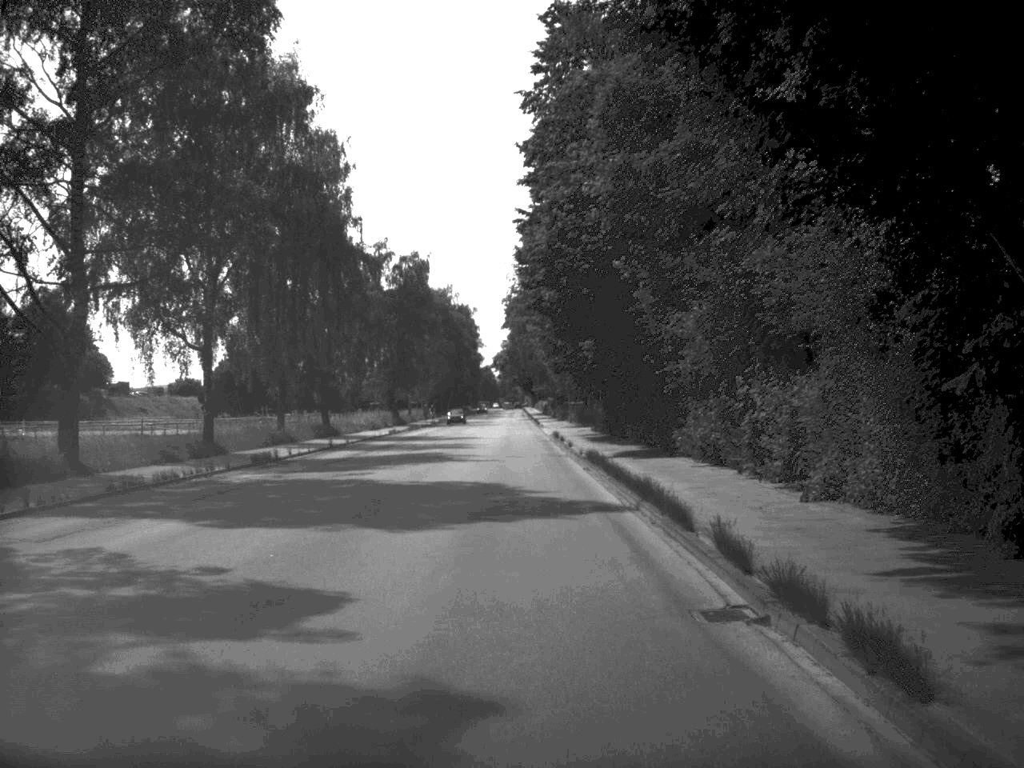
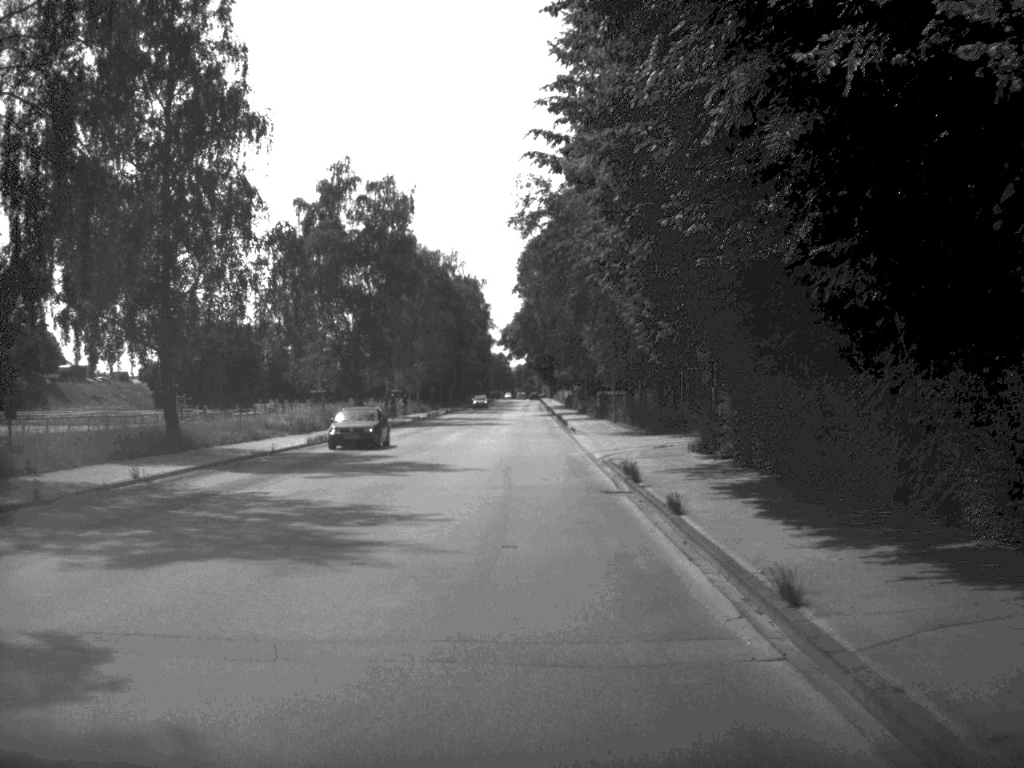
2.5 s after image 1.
(-0.2, +35.3) m; -1°
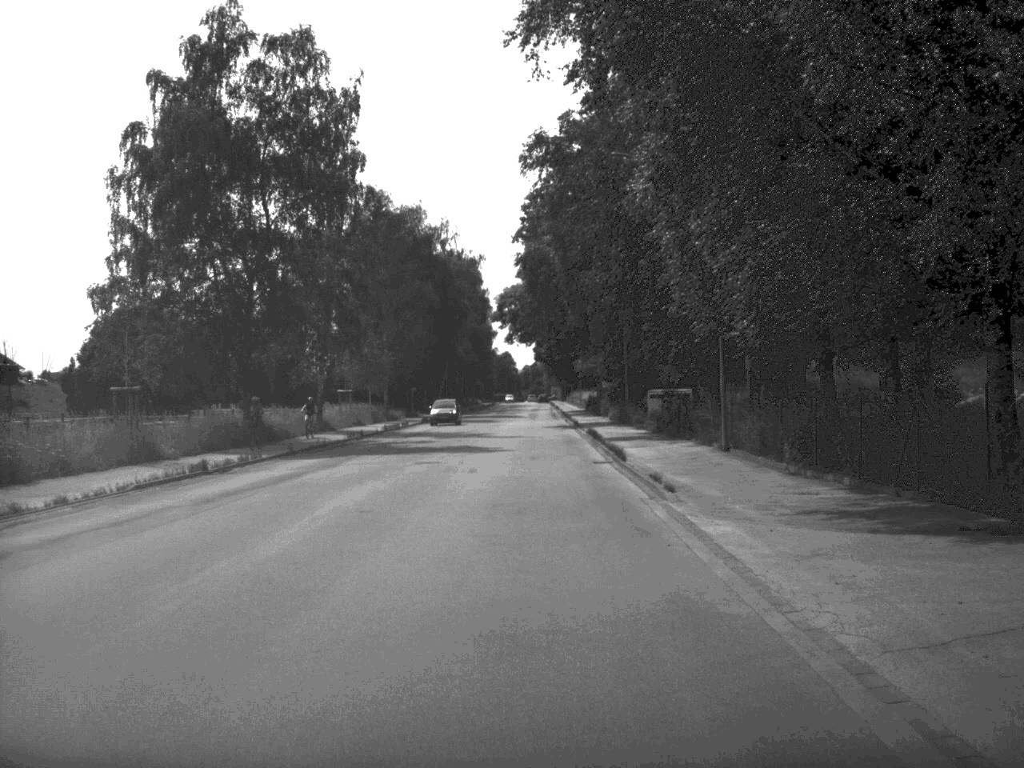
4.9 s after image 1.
(-0.1, +34.6) m; 0°
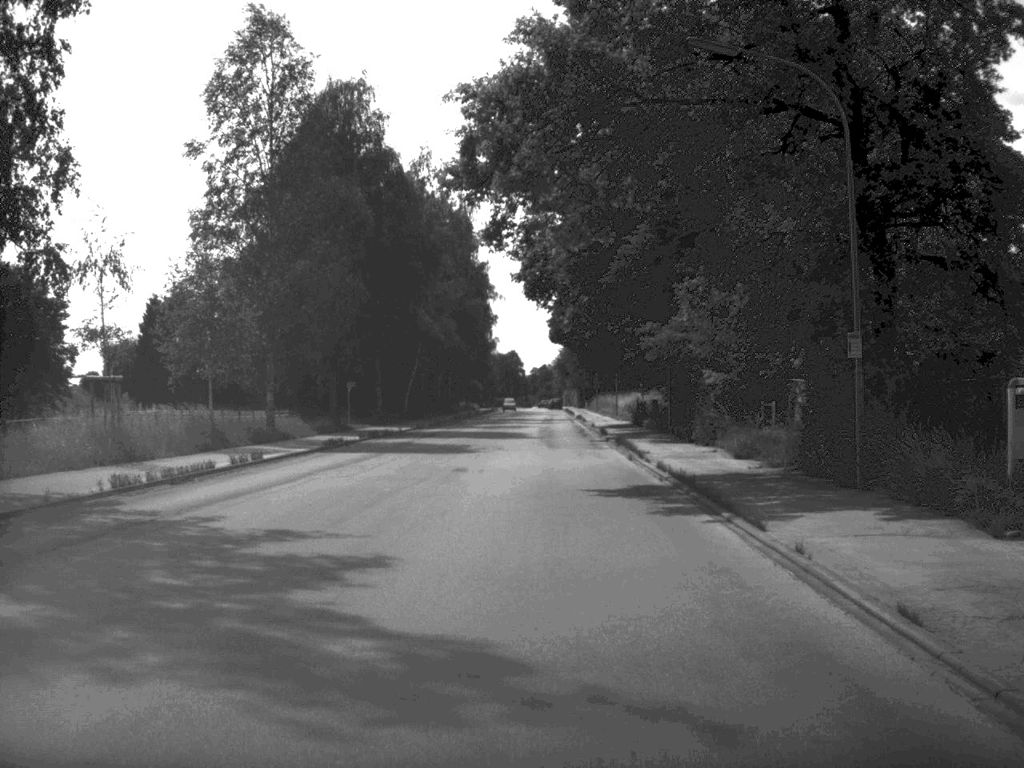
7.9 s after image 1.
(-0.1, +44.0) m; 0°
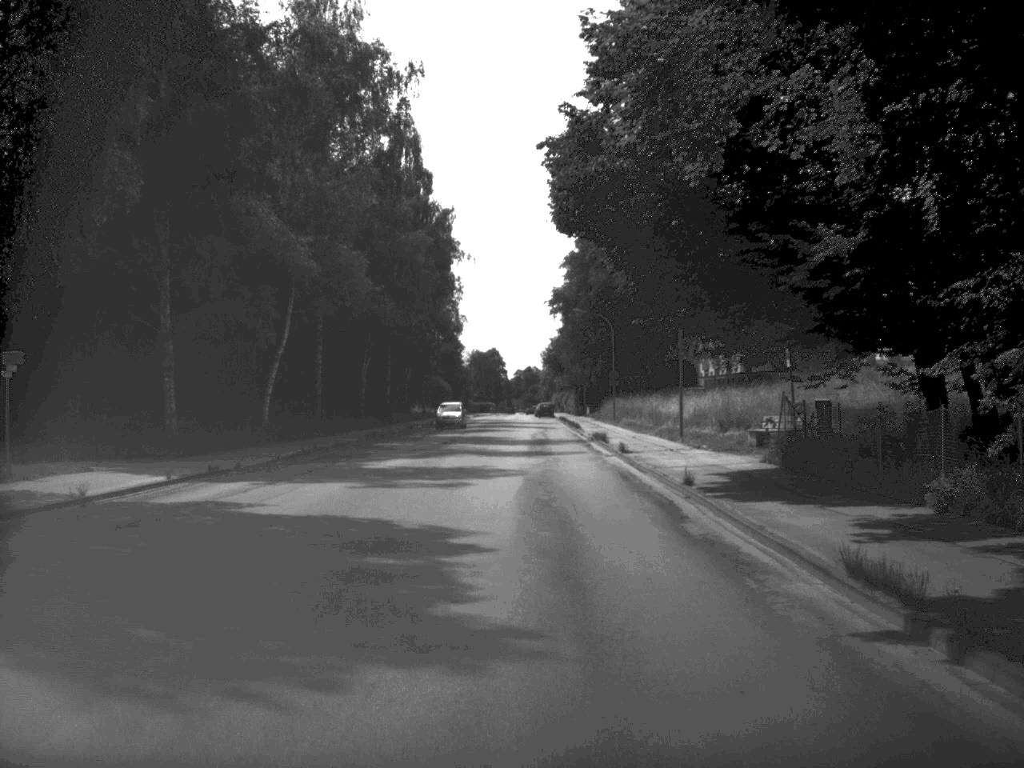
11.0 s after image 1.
(+0.5, +44.8) m; +1°
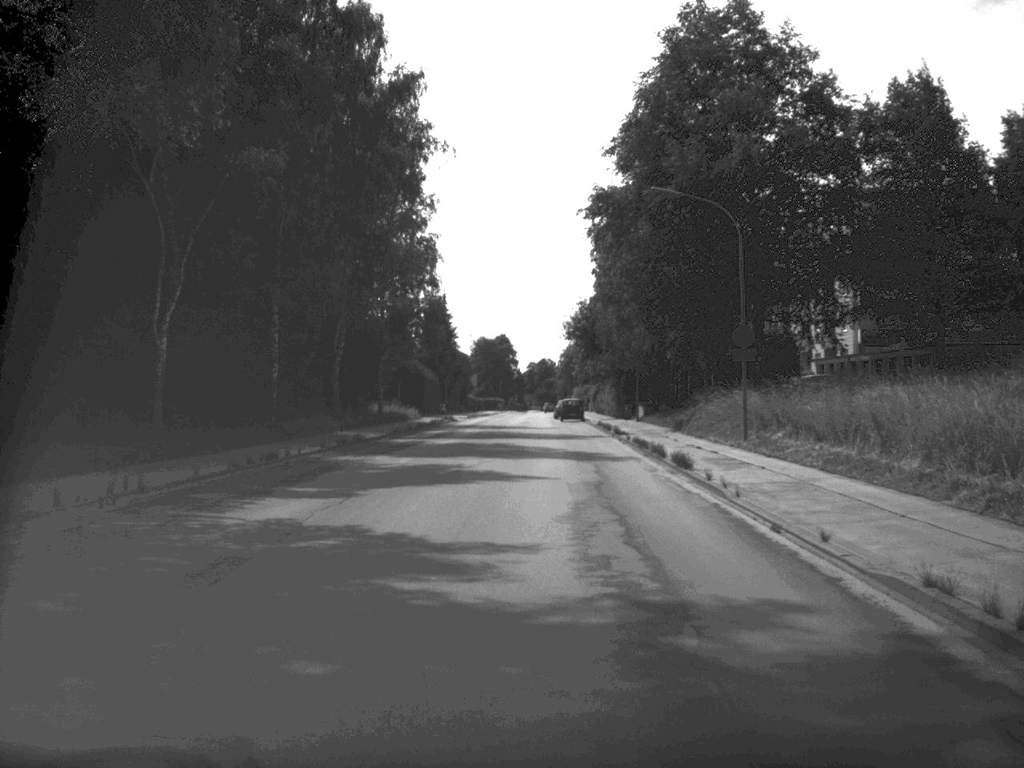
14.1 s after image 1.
(-0.1, +43.9) m; -1°
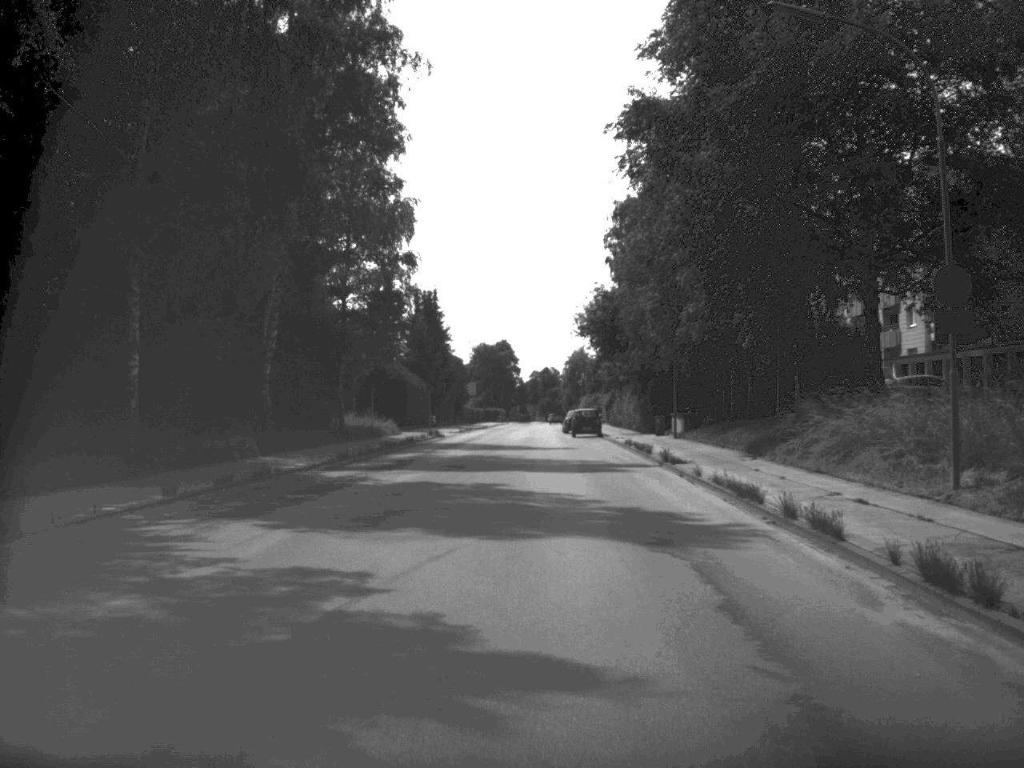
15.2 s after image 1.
(0.0, +17.1) m; 0°
